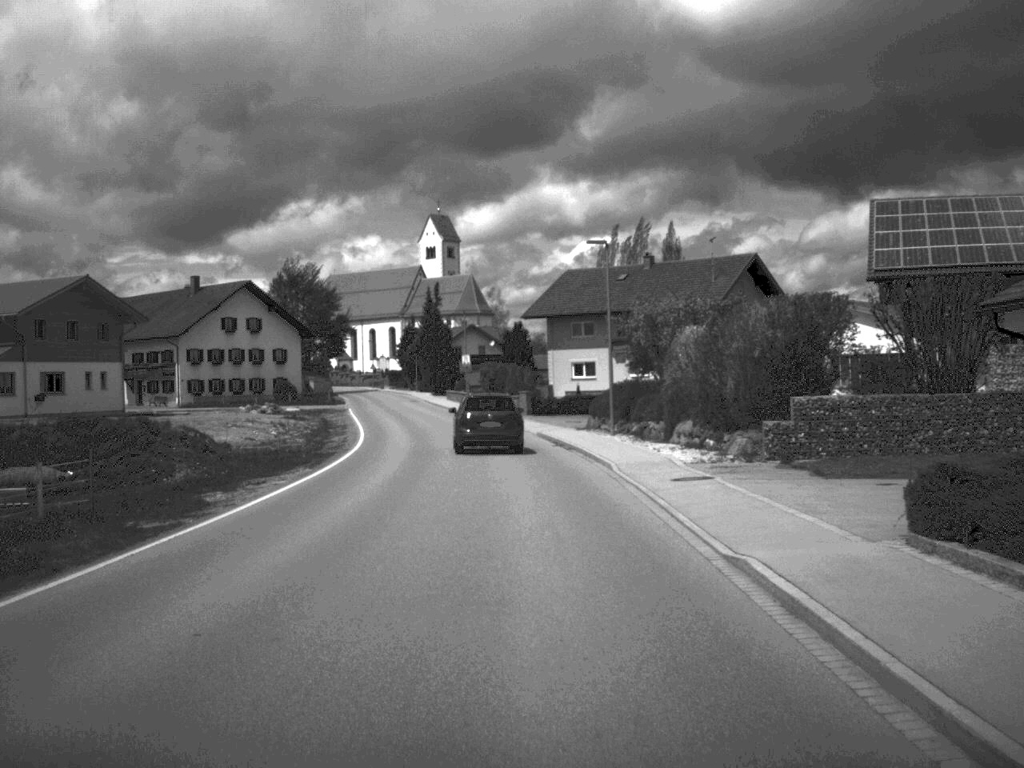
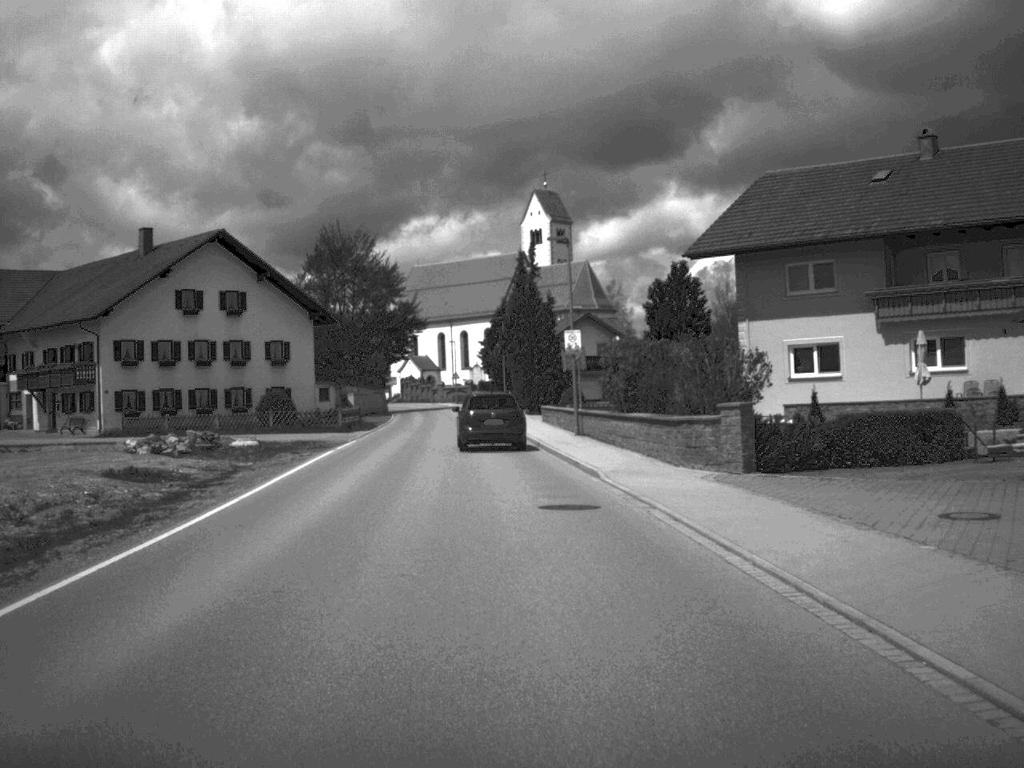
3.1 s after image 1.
(-1.7, +42.7) m; -6°
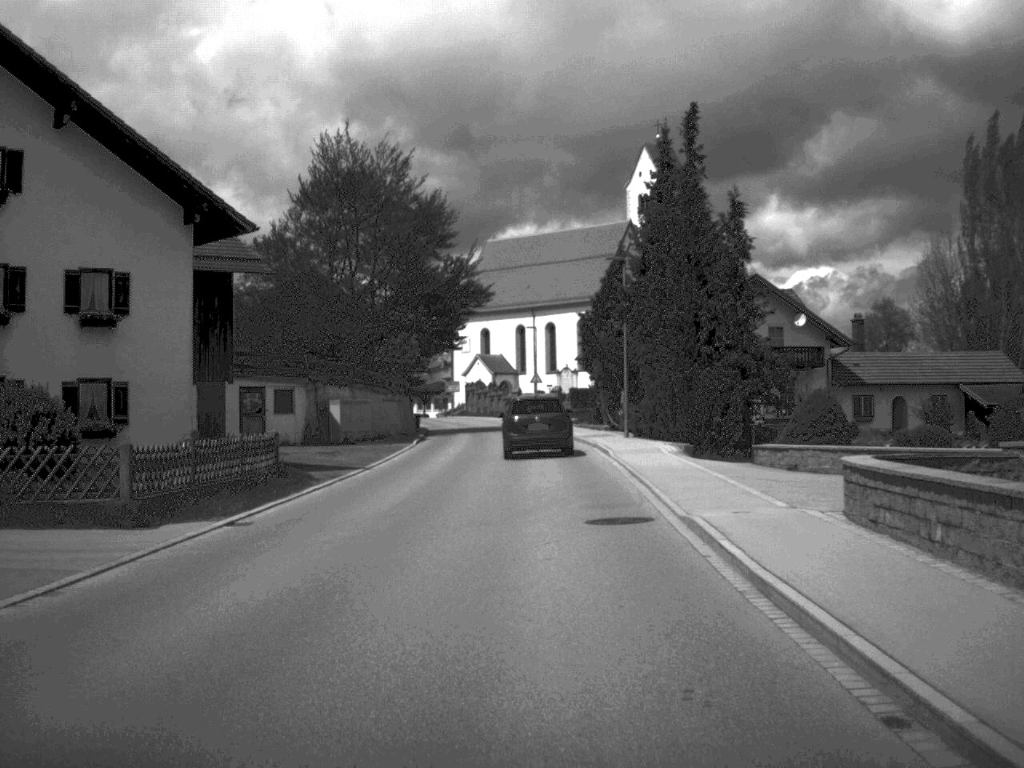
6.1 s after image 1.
(-1.8, +41.5) m; -4°
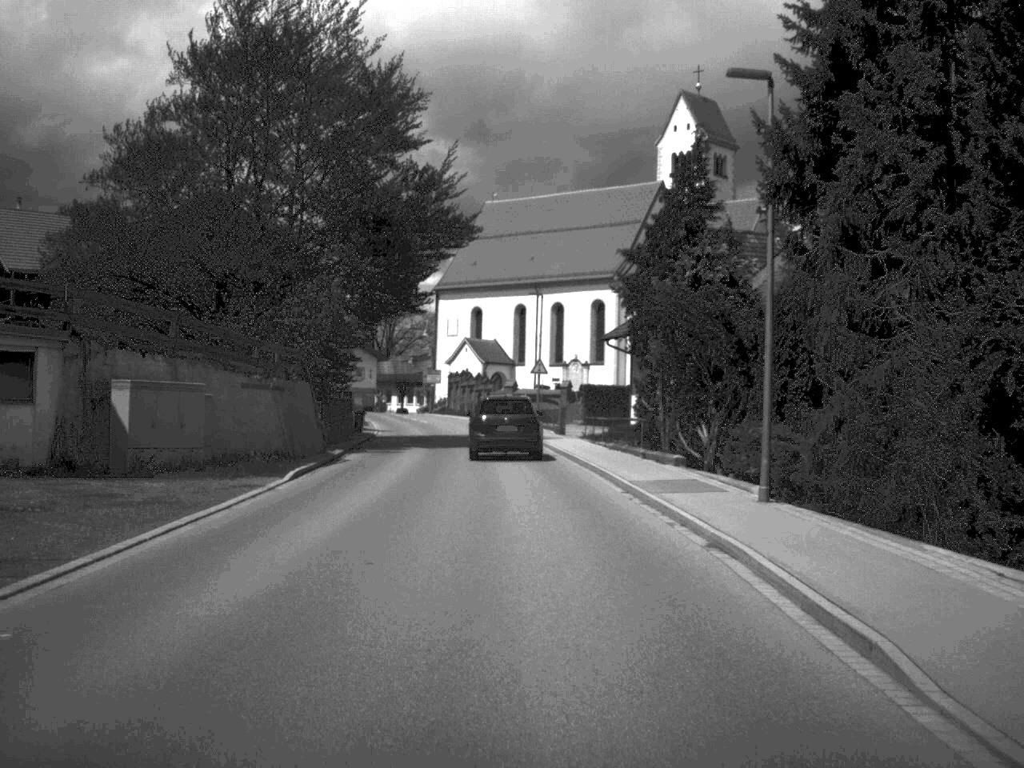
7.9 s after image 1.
(0.0, +25.5) m; 0°
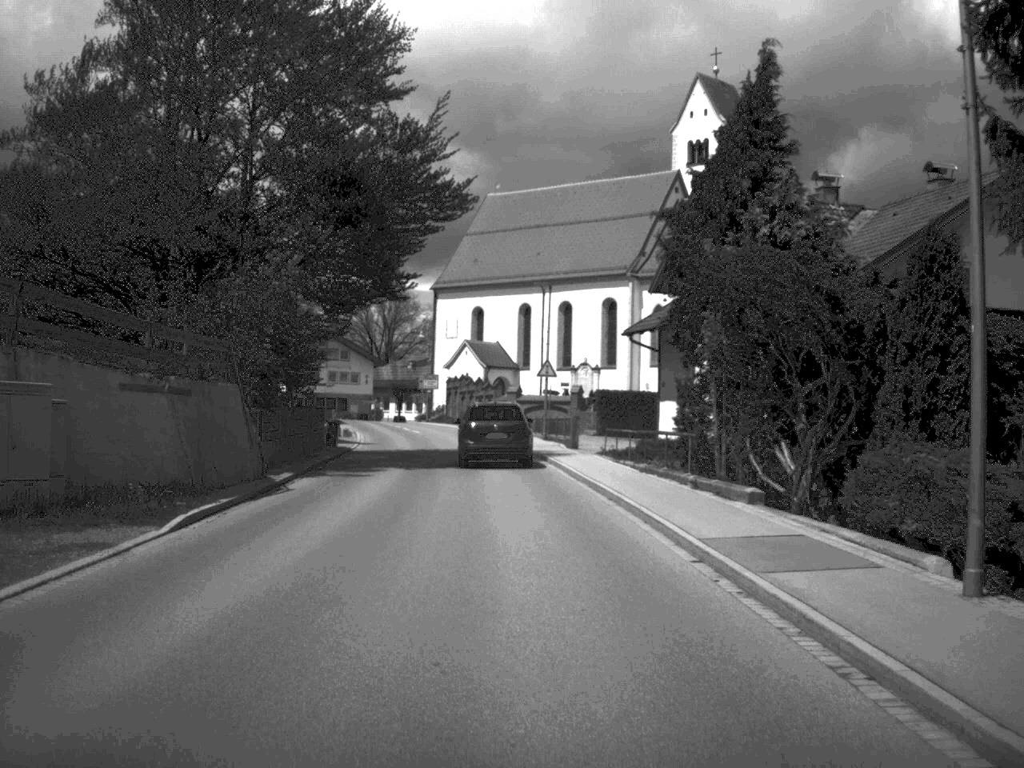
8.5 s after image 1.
(0.0, +8.3) m; 0°
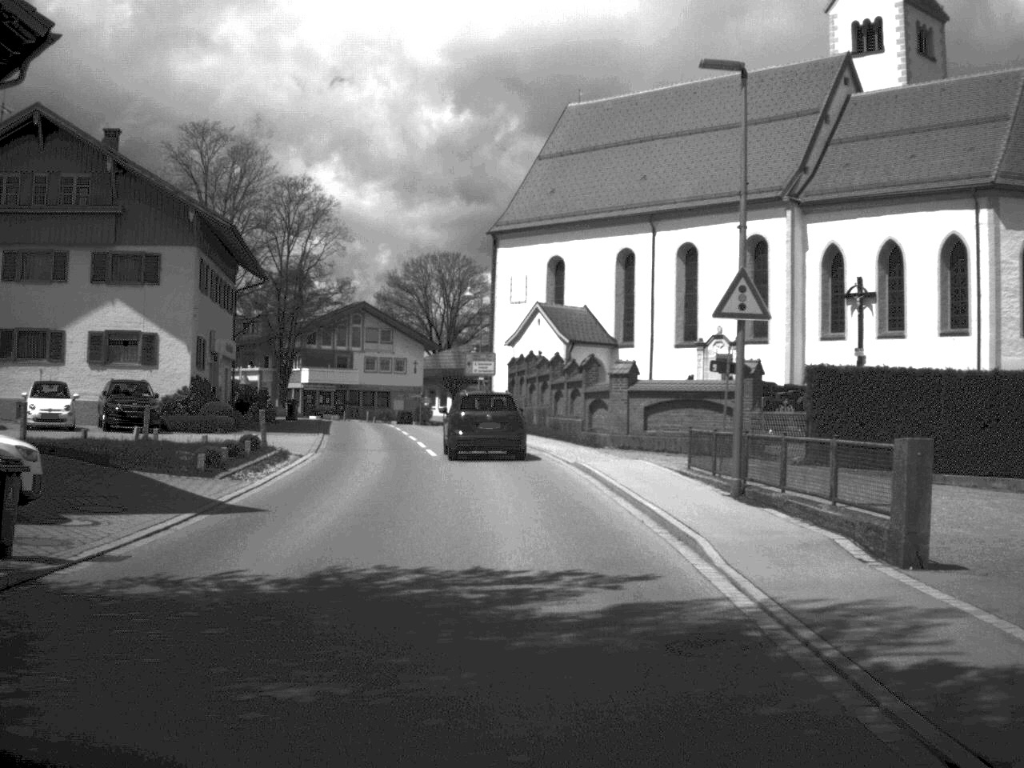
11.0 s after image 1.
(-1.0, +32.5) m; -4°
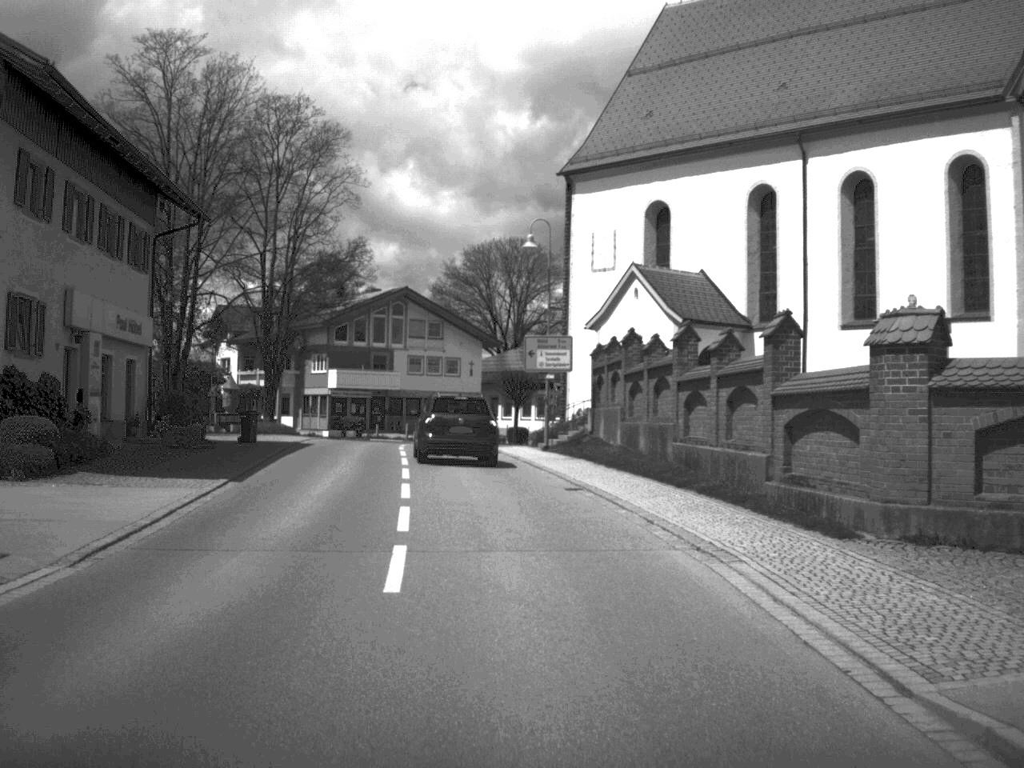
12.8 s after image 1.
(-0.5, +21.7) m; -3°
